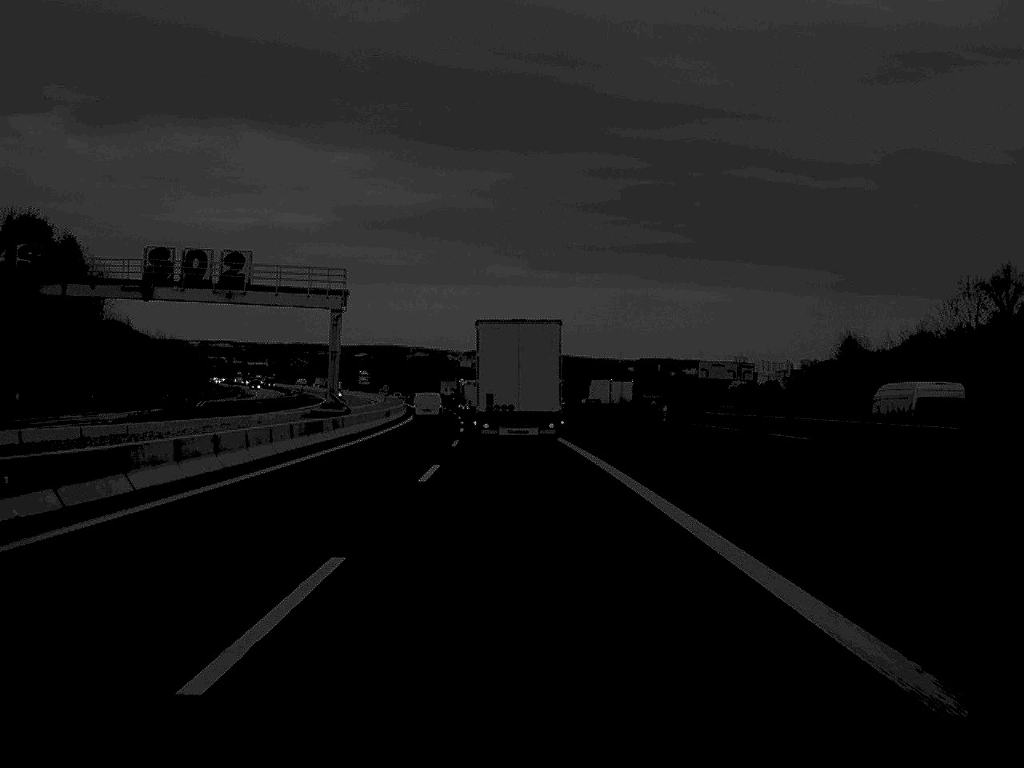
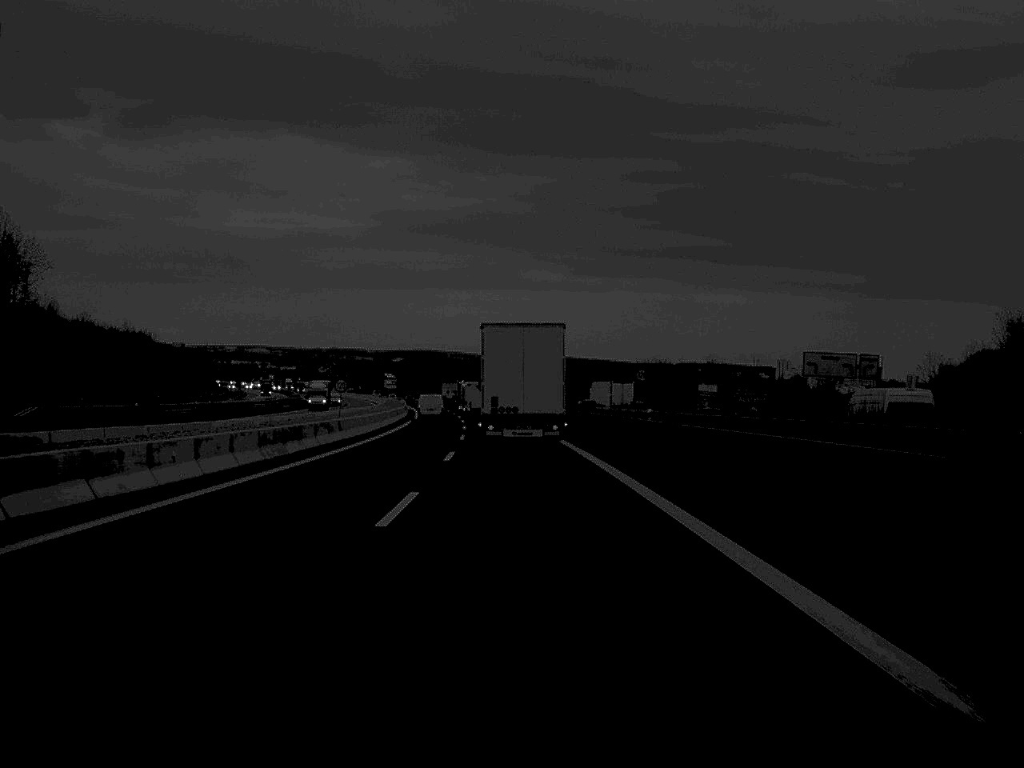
(-0.6, +44.3) m; -2°
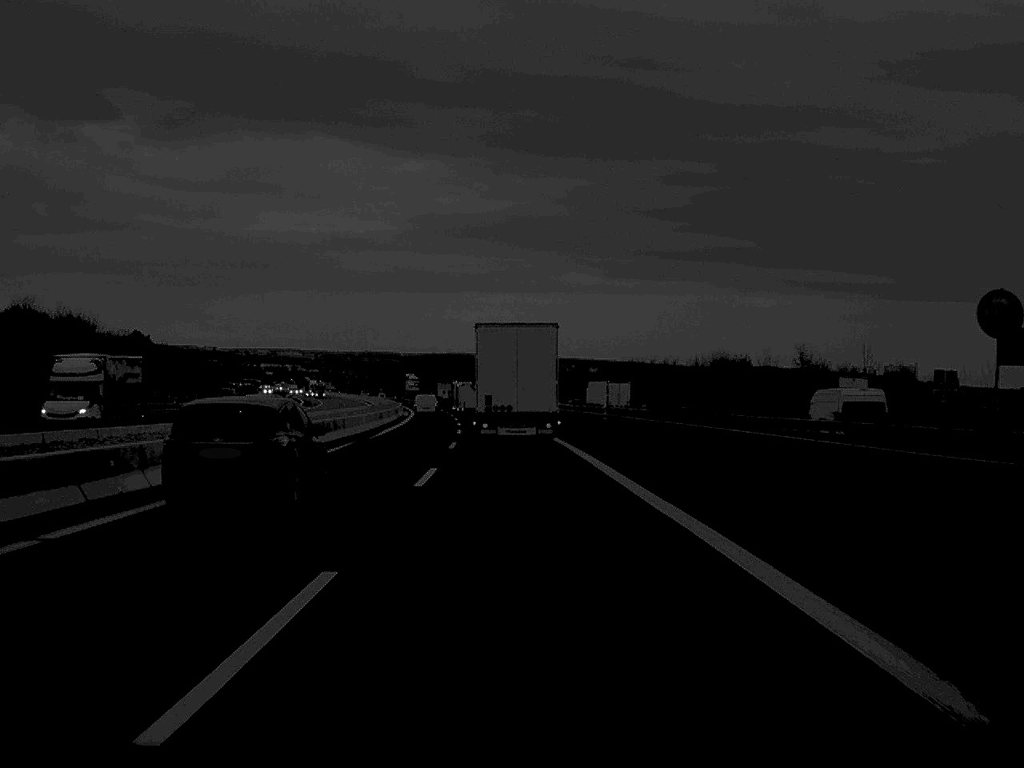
(-0.6, +46.0) m; -2°
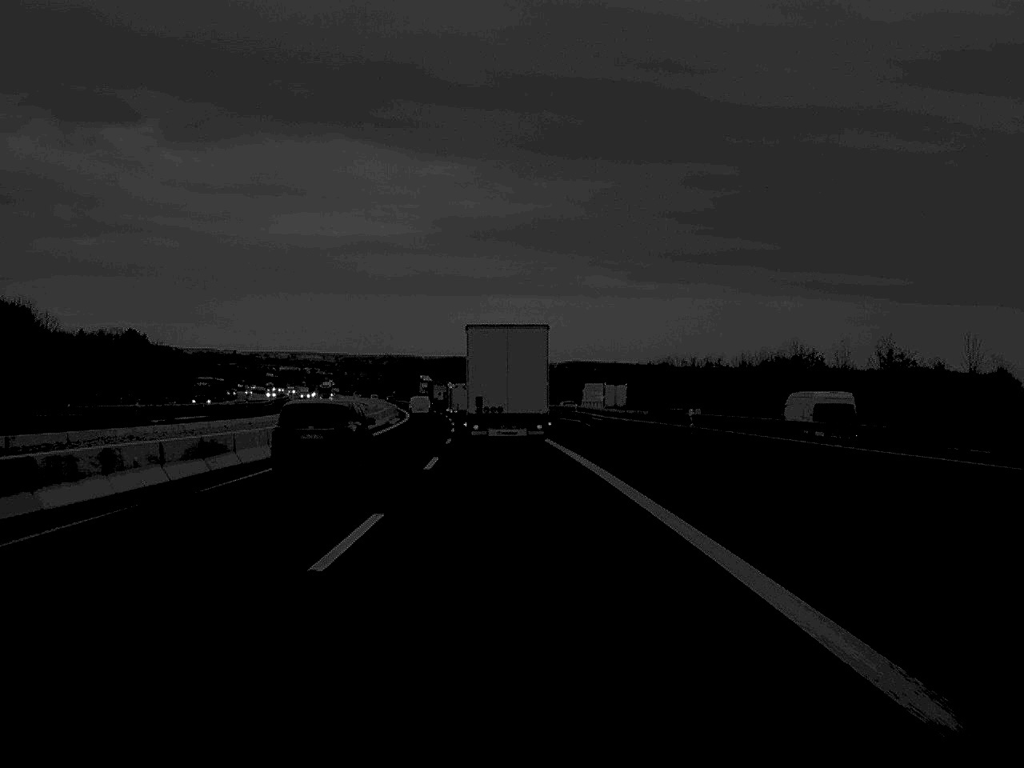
(-0.2, +29.6) m; -1°
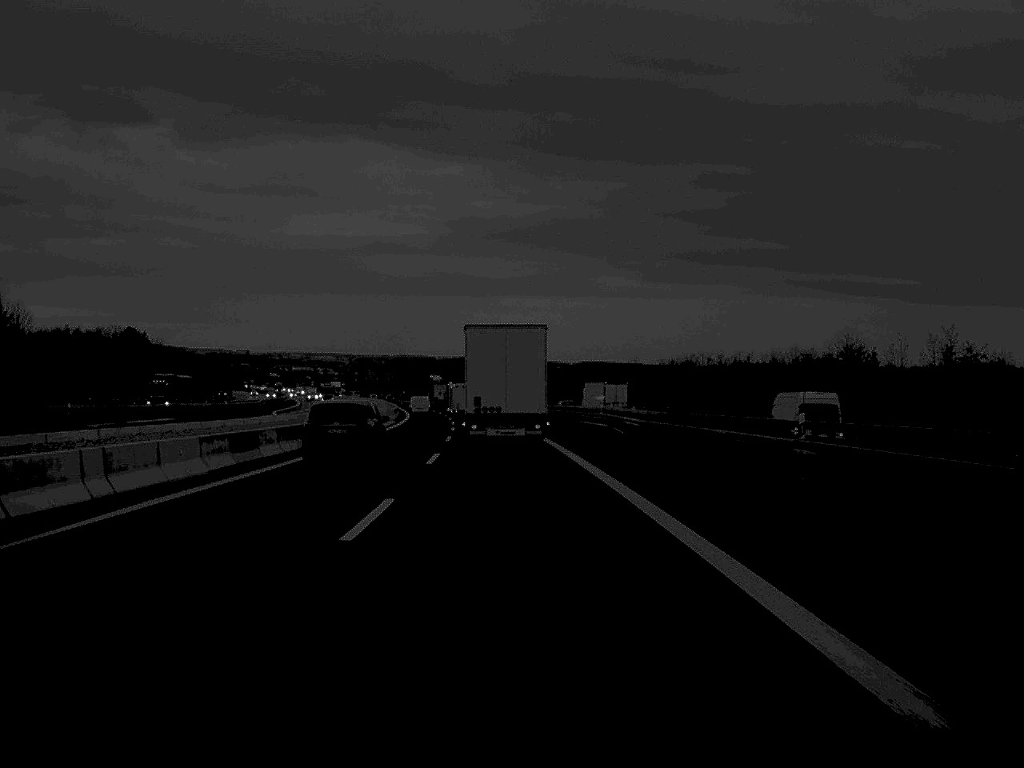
(-0.1, +15.2) m; -1°
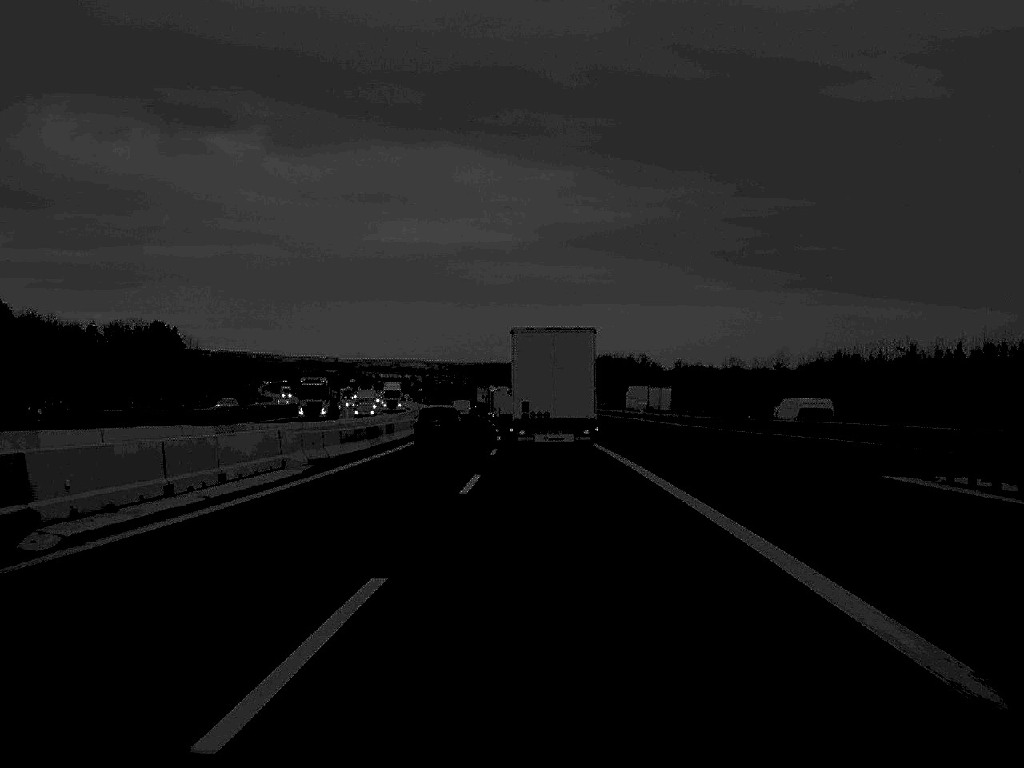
(-1.9, +62.4) m; -4°
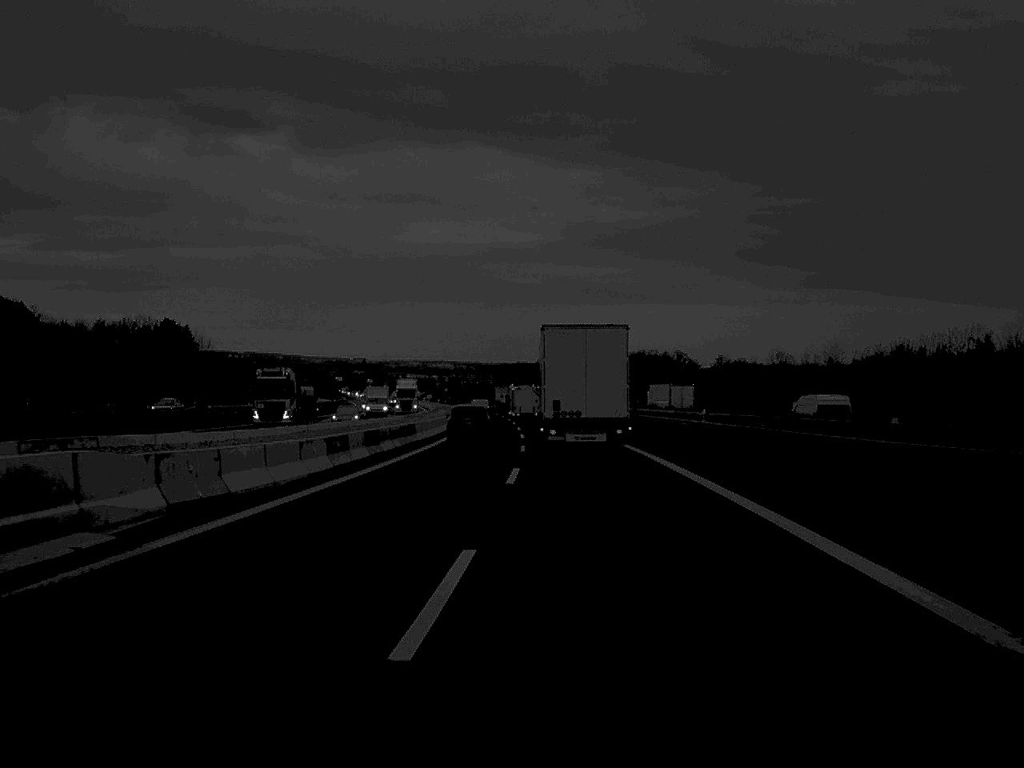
(-0.2, +15.6) m; -1°
